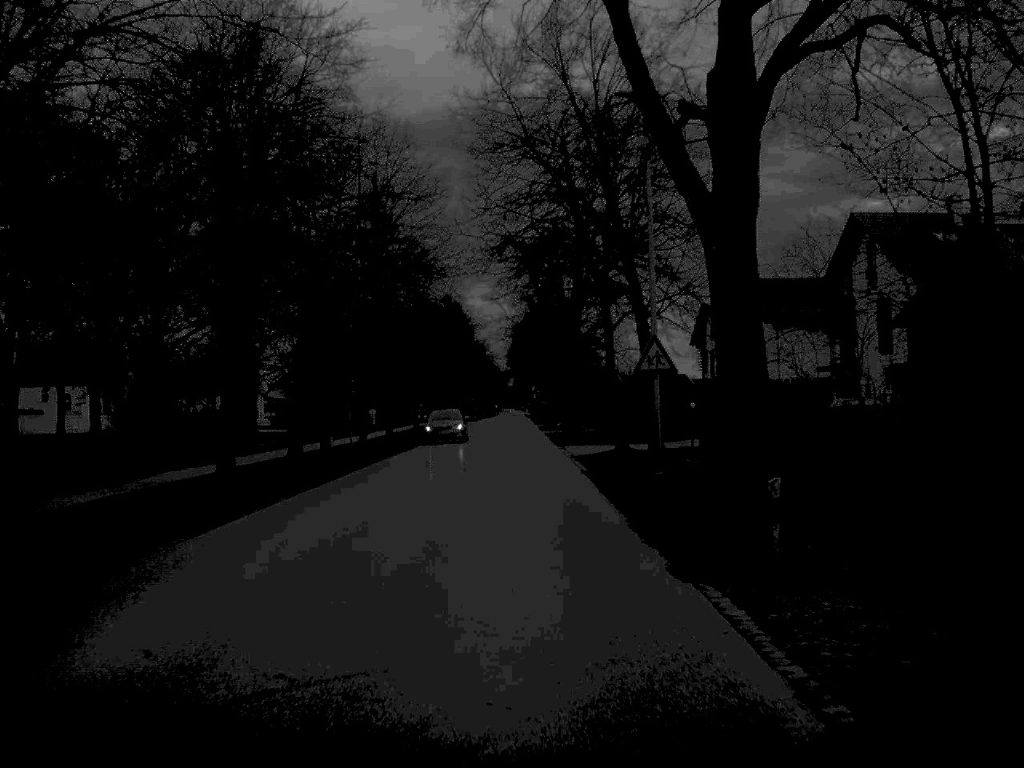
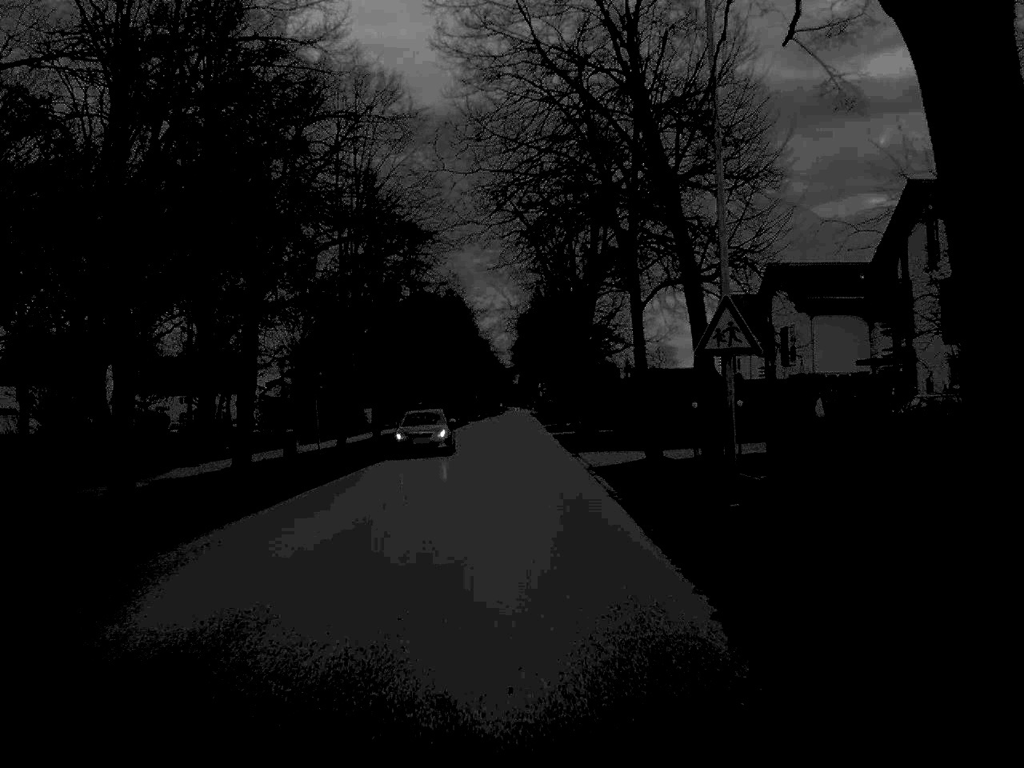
(0.0, +7.9) m; 0°
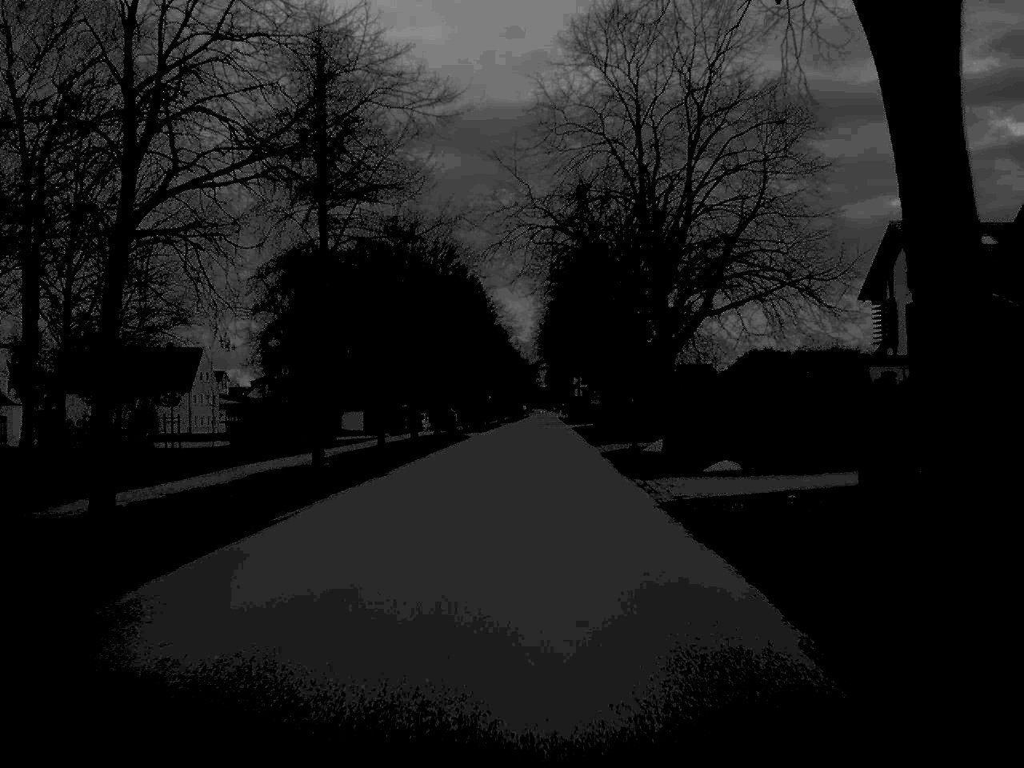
(-0.3, +39.9) m; -1°
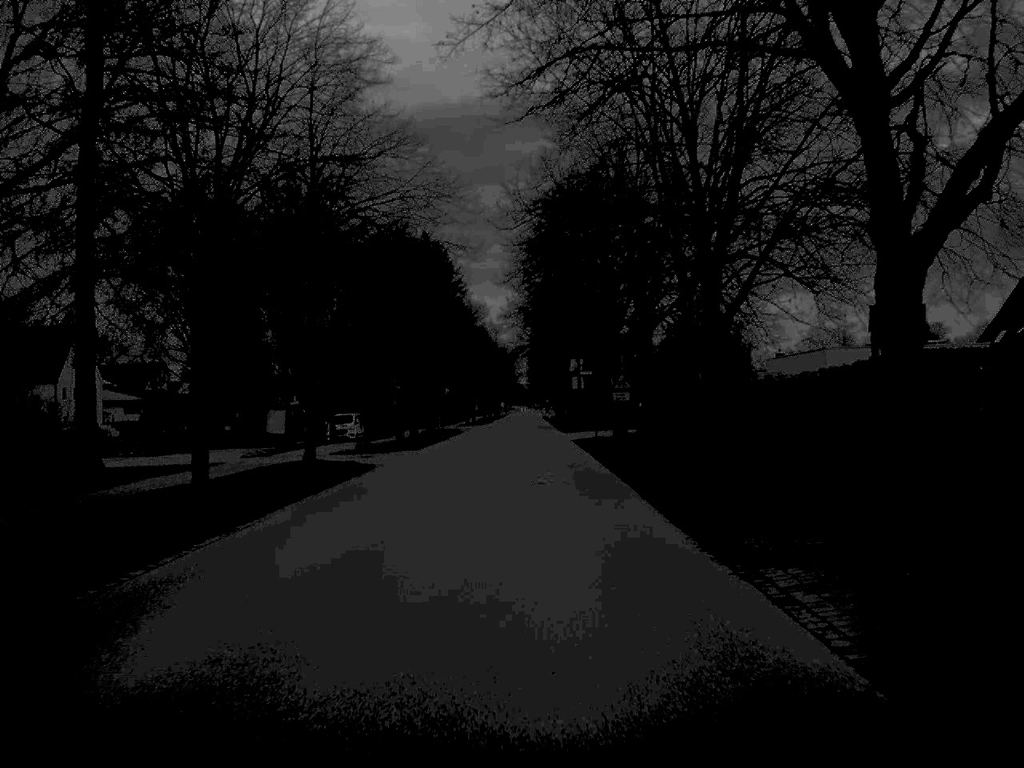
(+0.5, +36.6) m; +1°
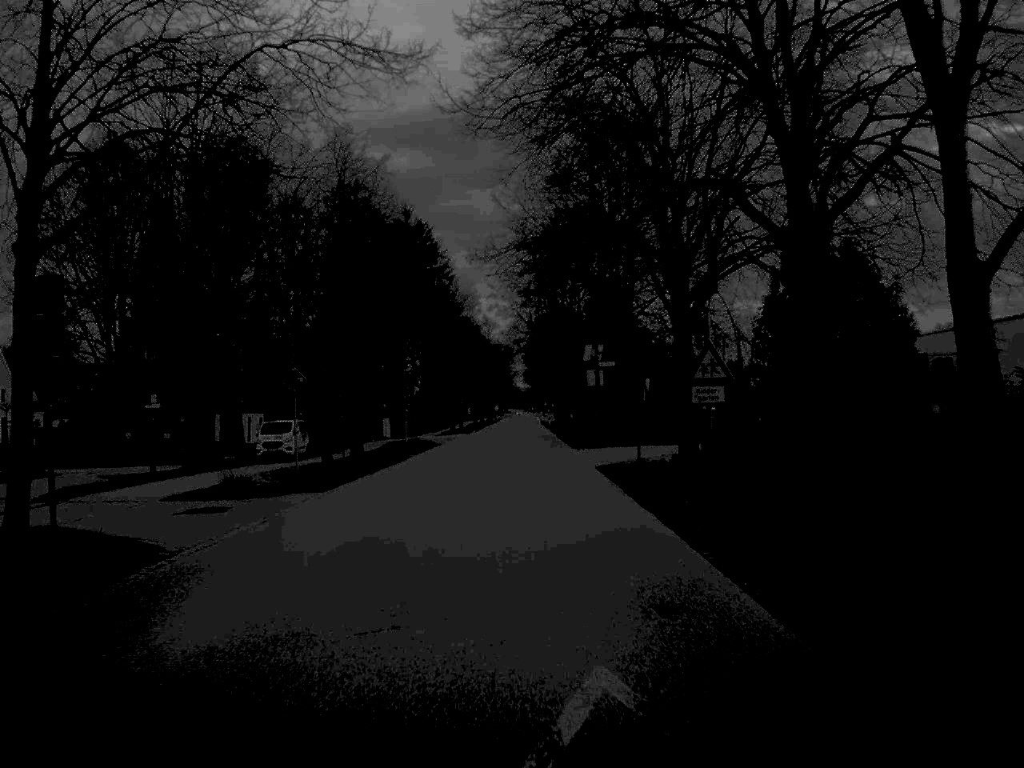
(0.0, +20.8) m; 0°
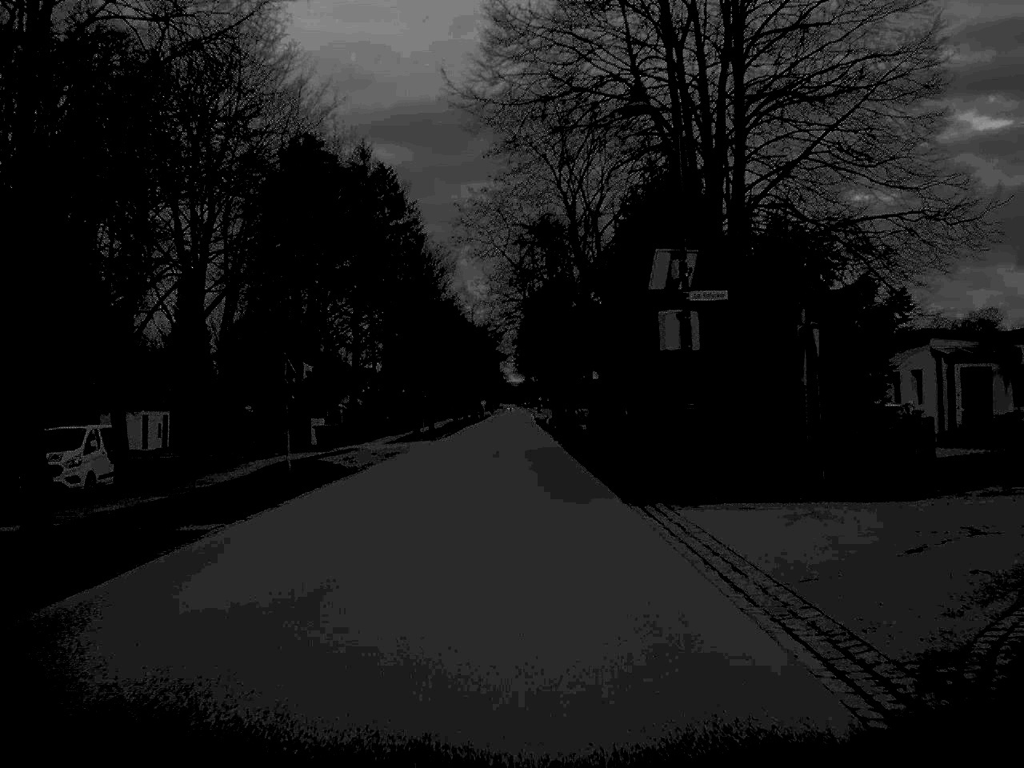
(+0.1, +29.1) m; 0°
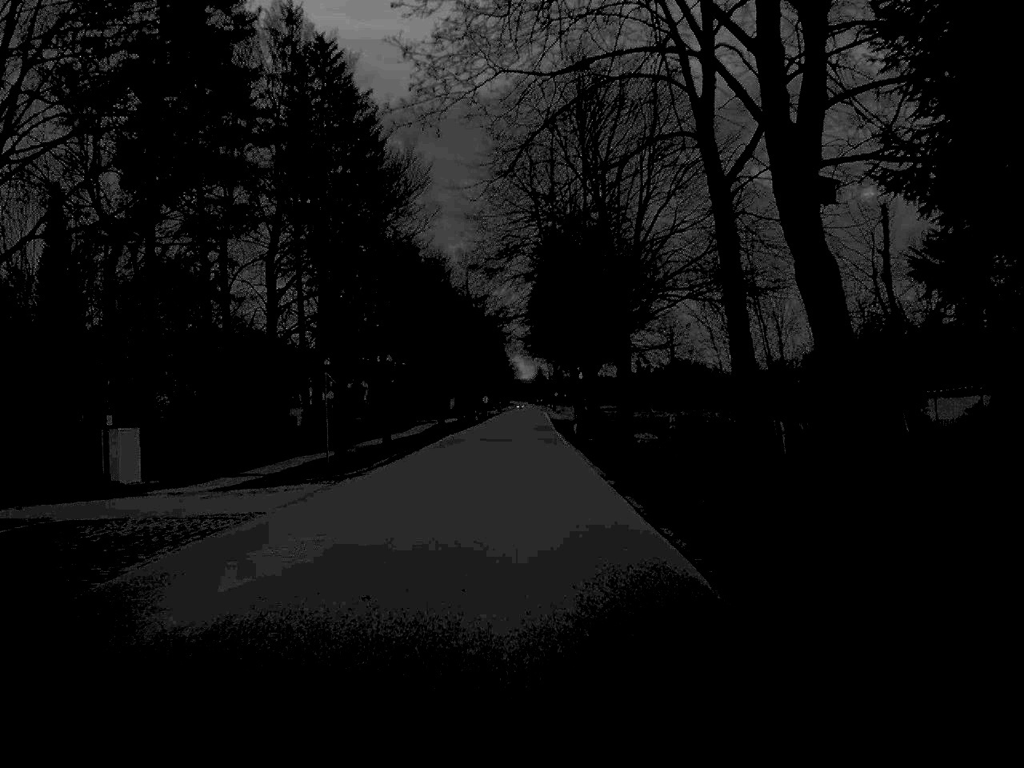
(-0.1, +36.9) m; 0°
